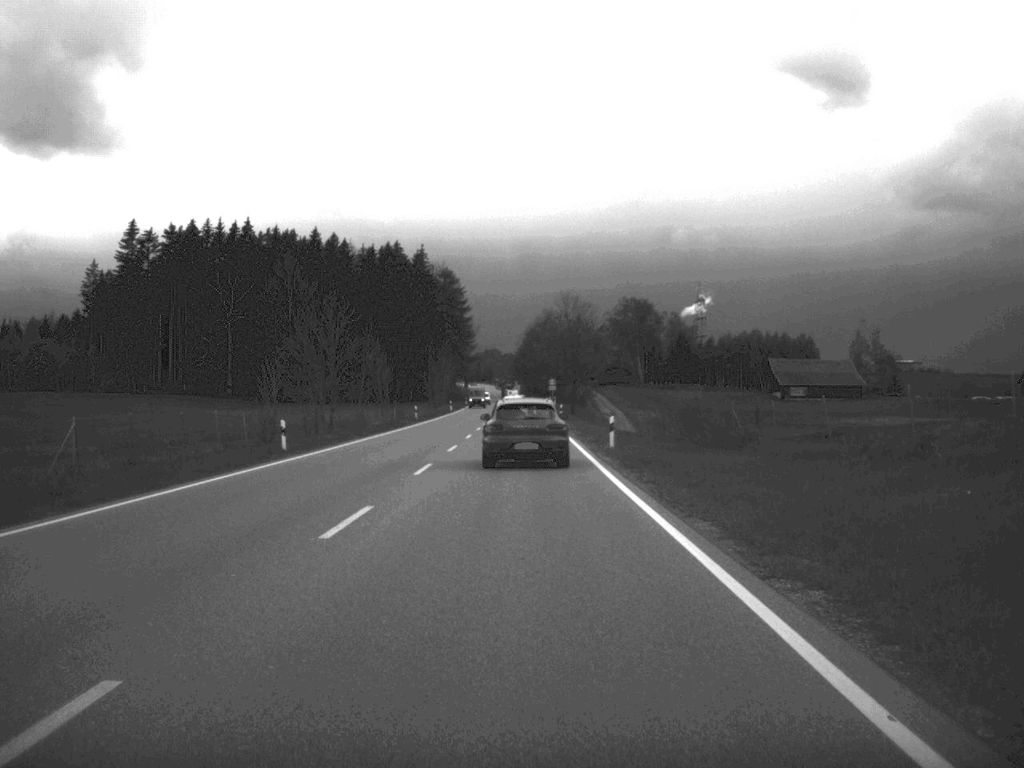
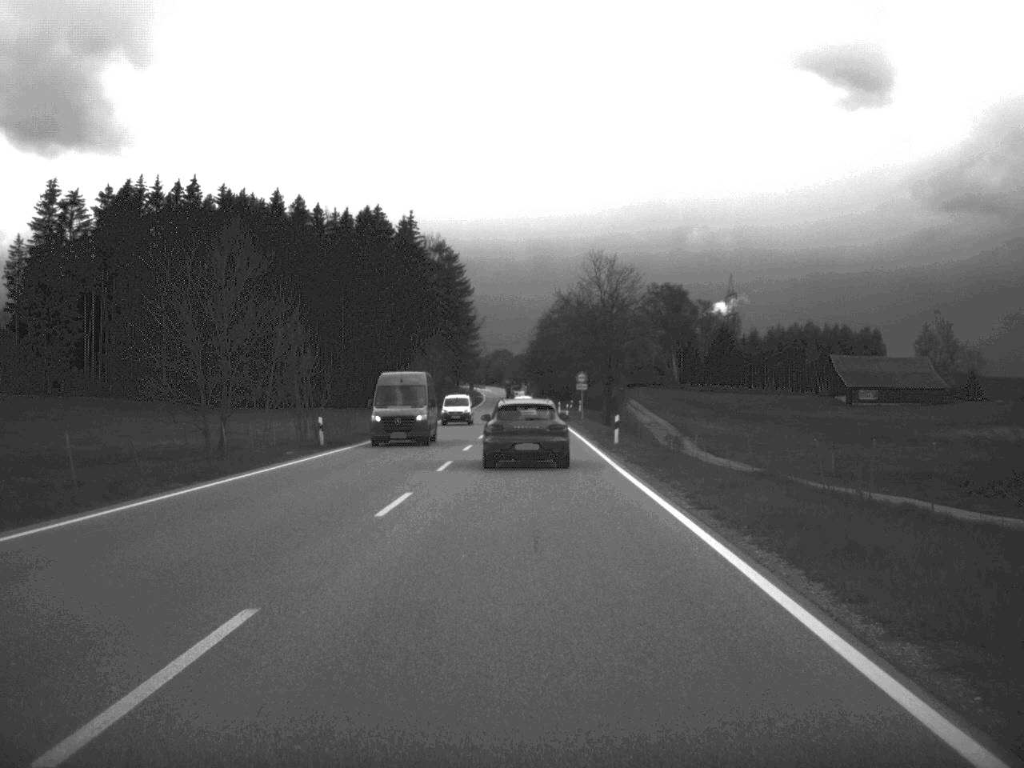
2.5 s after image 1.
(-0.3, +44.6) m; -1°
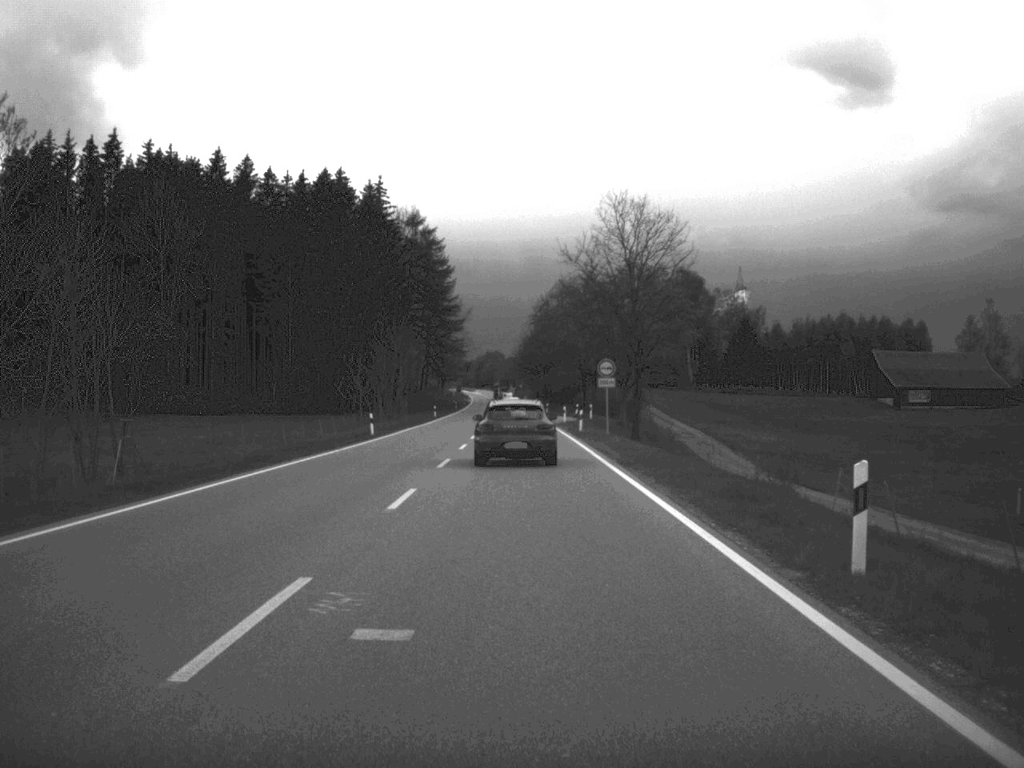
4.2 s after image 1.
(0.0, +31.7) m; 0°
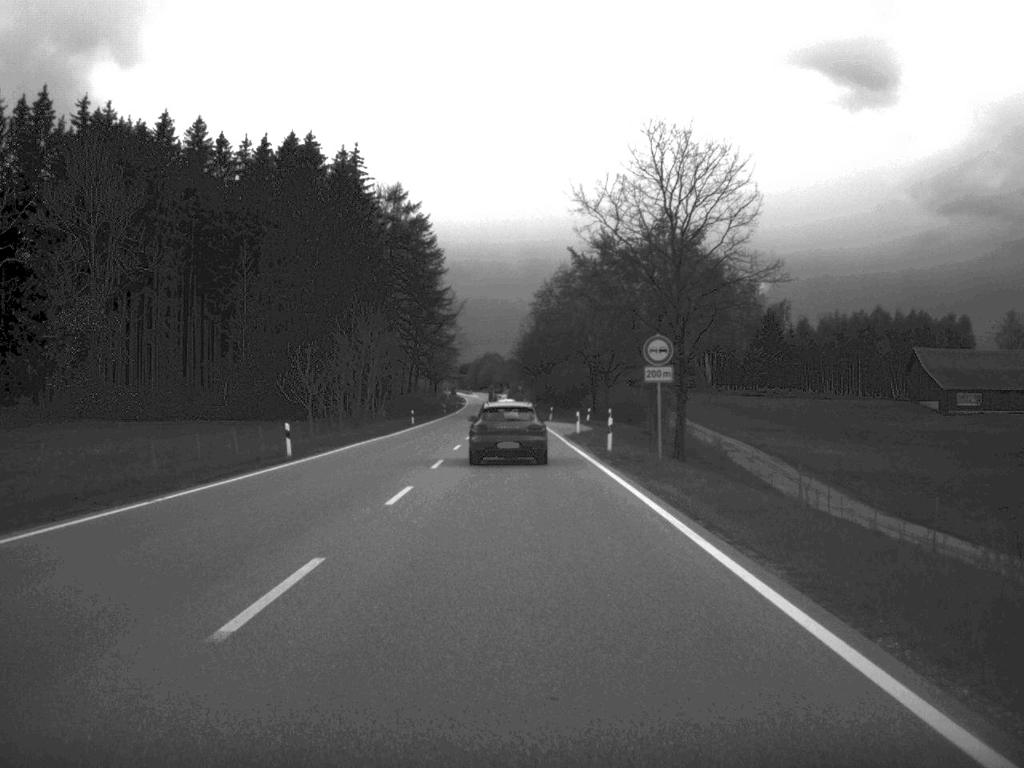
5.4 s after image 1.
(0.0, +21.2) m; 0°
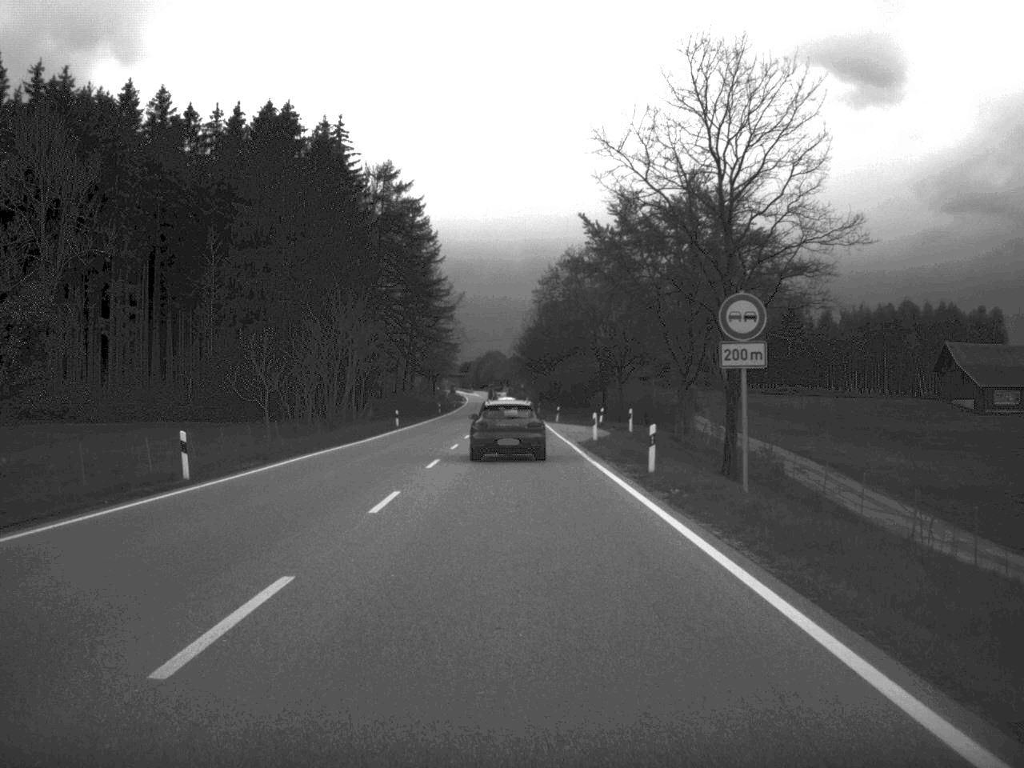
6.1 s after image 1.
(0.0, +12.4) m; 0°
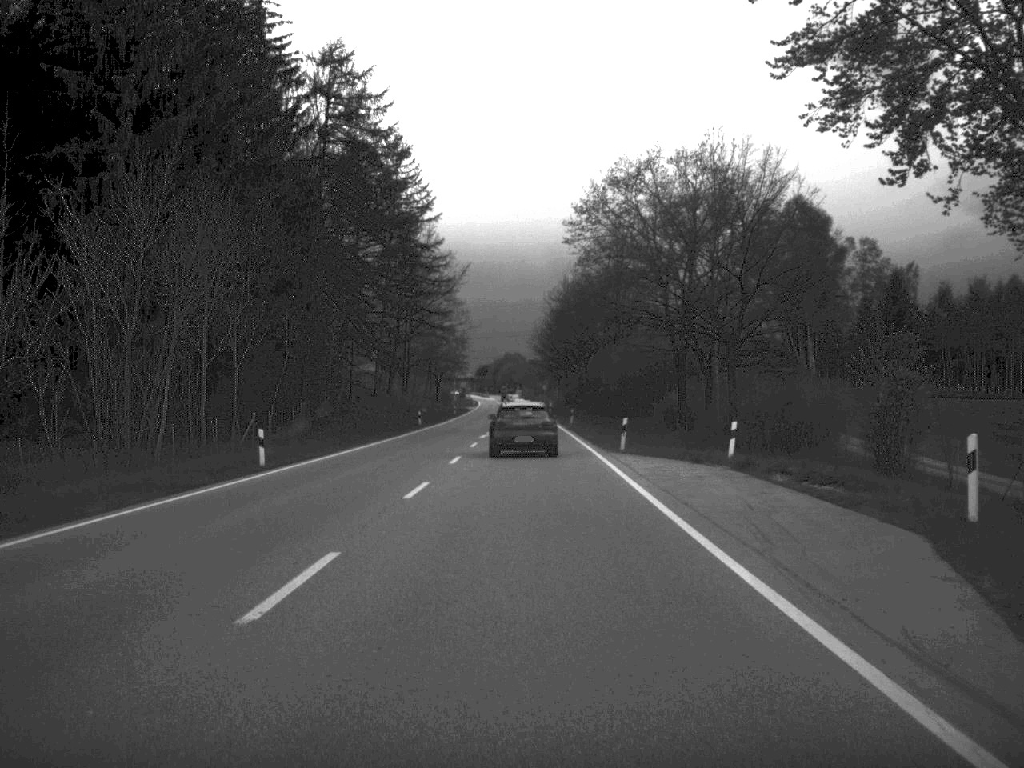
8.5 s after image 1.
(-0.4, +43.4) m; -1°
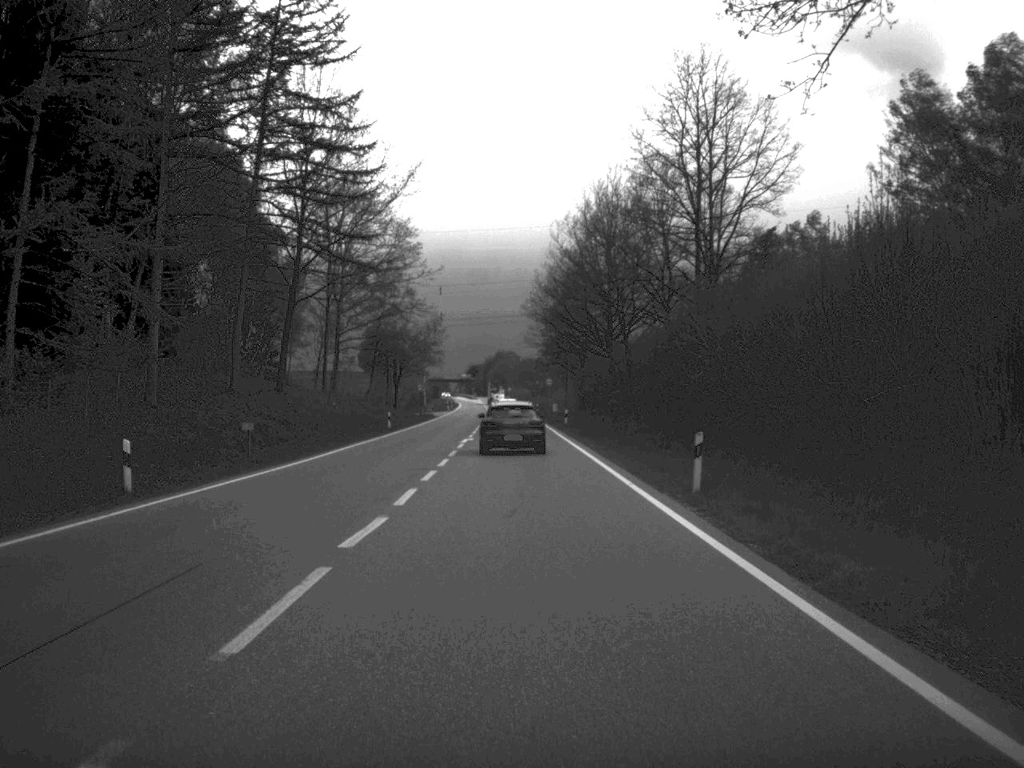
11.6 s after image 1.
(-0.1, +60.5) m; 0°
